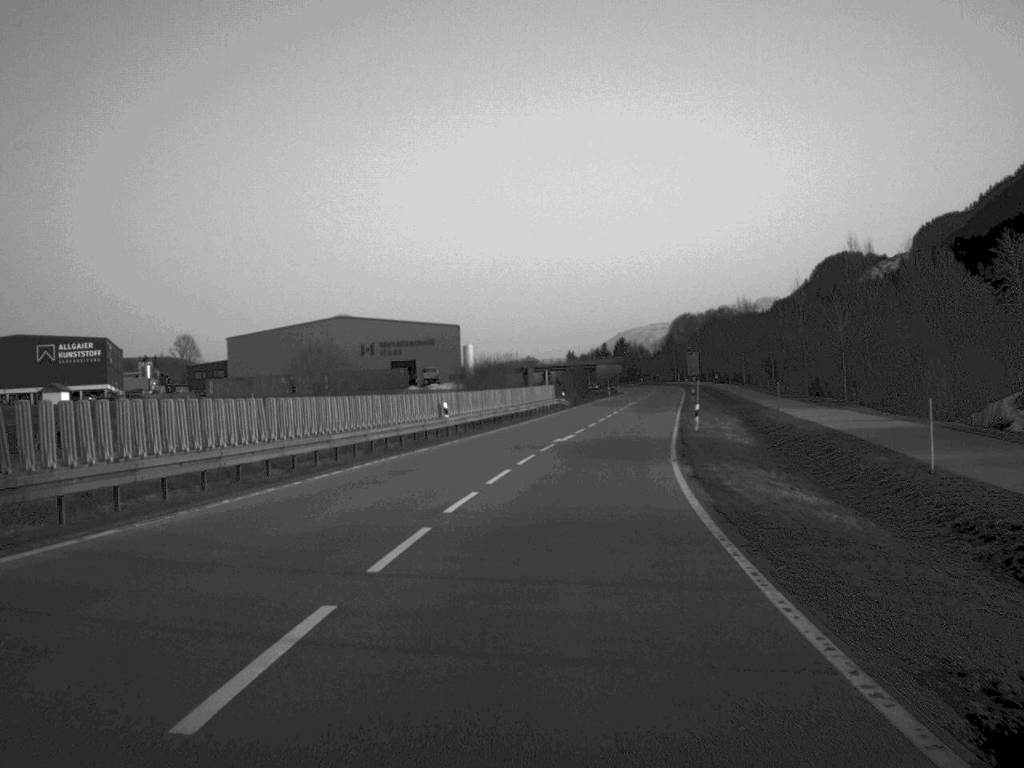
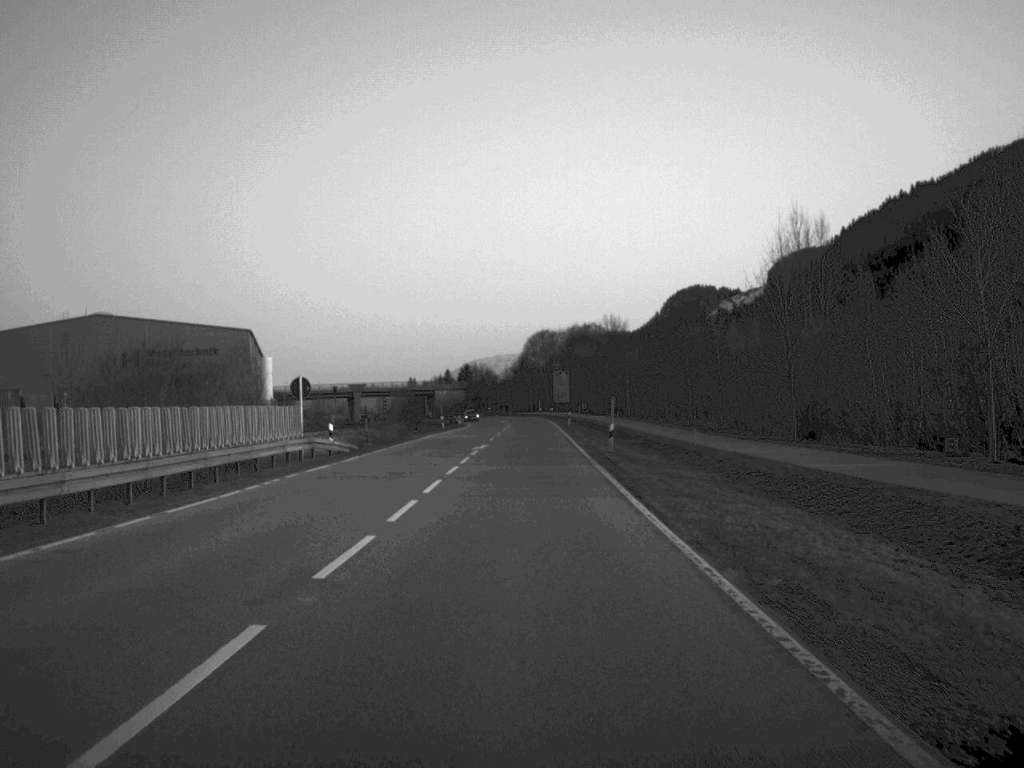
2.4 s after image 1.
(+3.7, +48.2) m; +7°
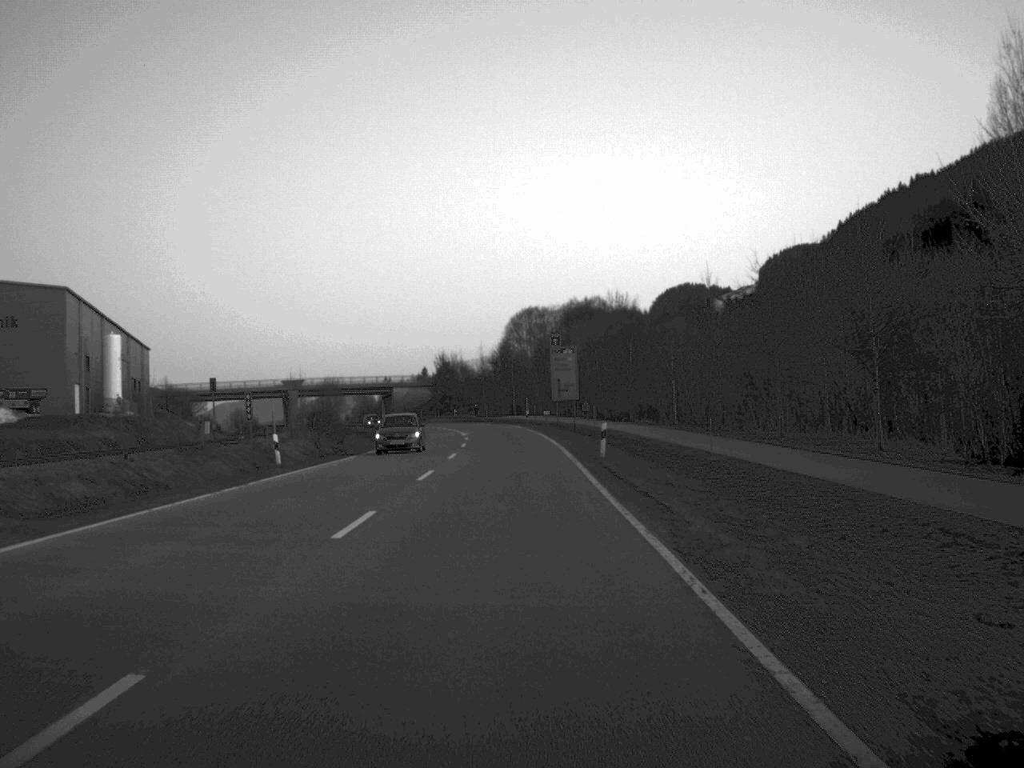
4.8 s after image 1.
(+0.5, +56.3) m; +1°
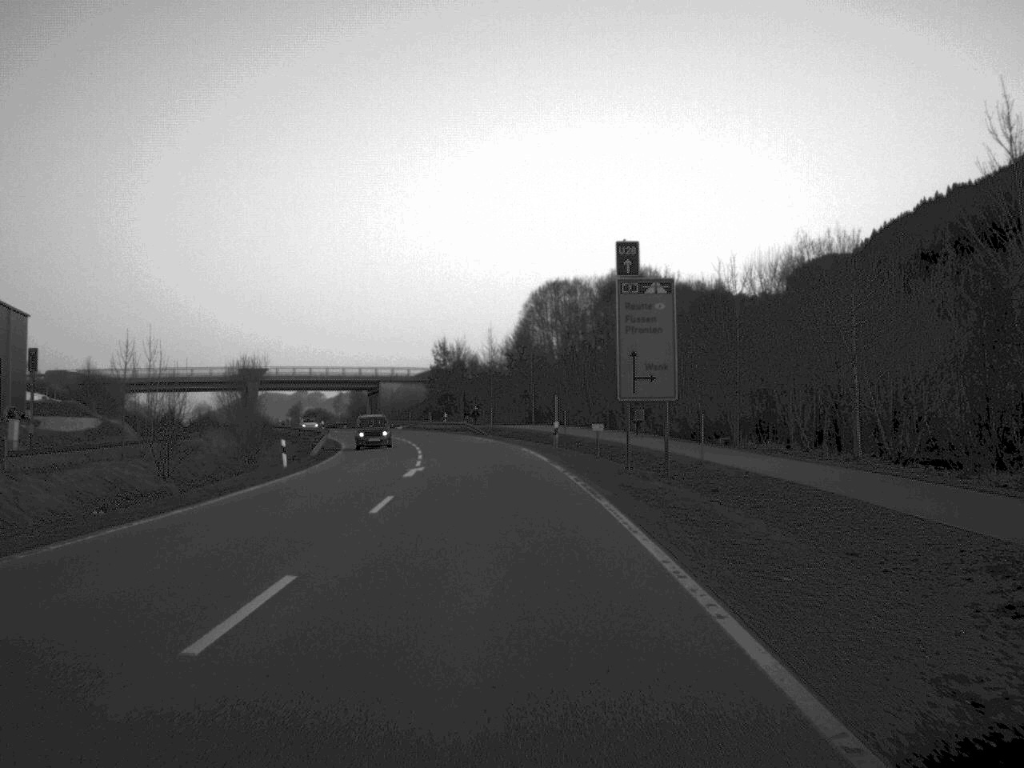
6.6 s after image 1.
(-0.2, +43.0) m; -1°
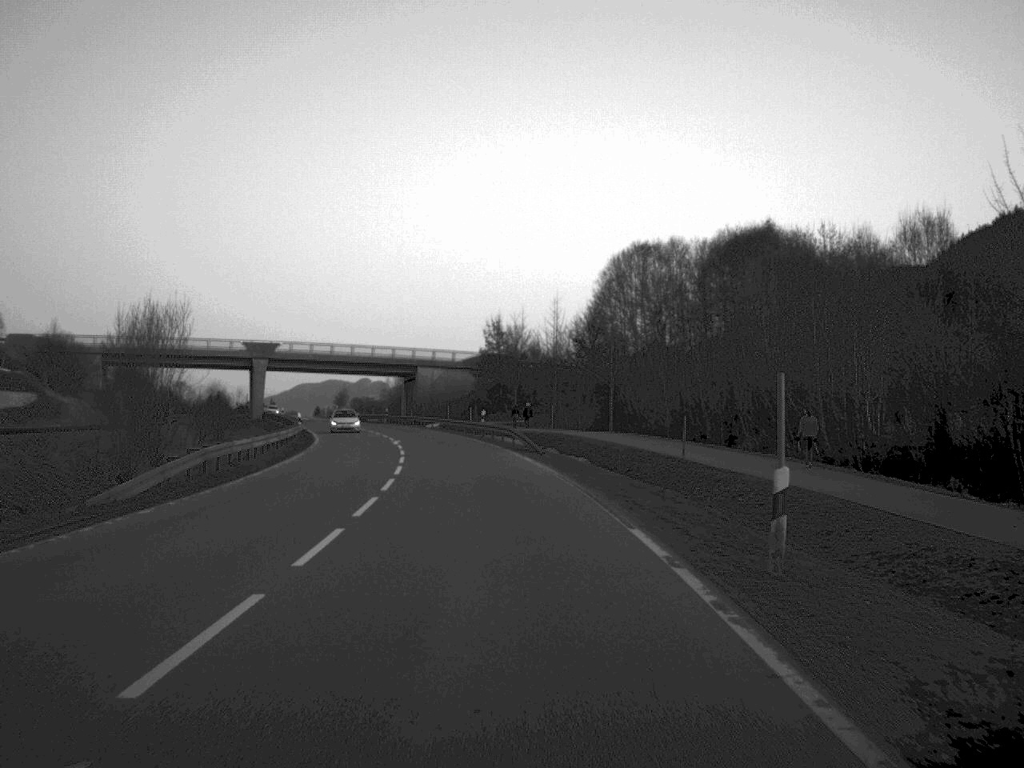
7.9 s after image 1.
(-0.7, +30.8) m; -3°
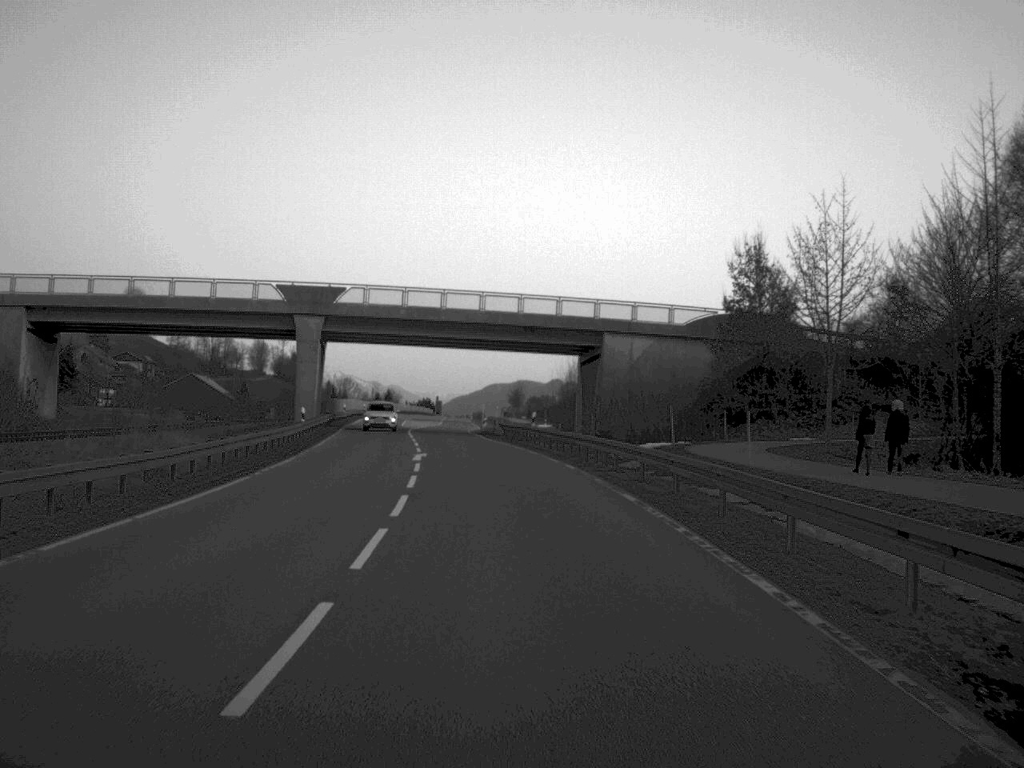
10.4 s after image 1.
(-4.6, +60.3) m; -8°
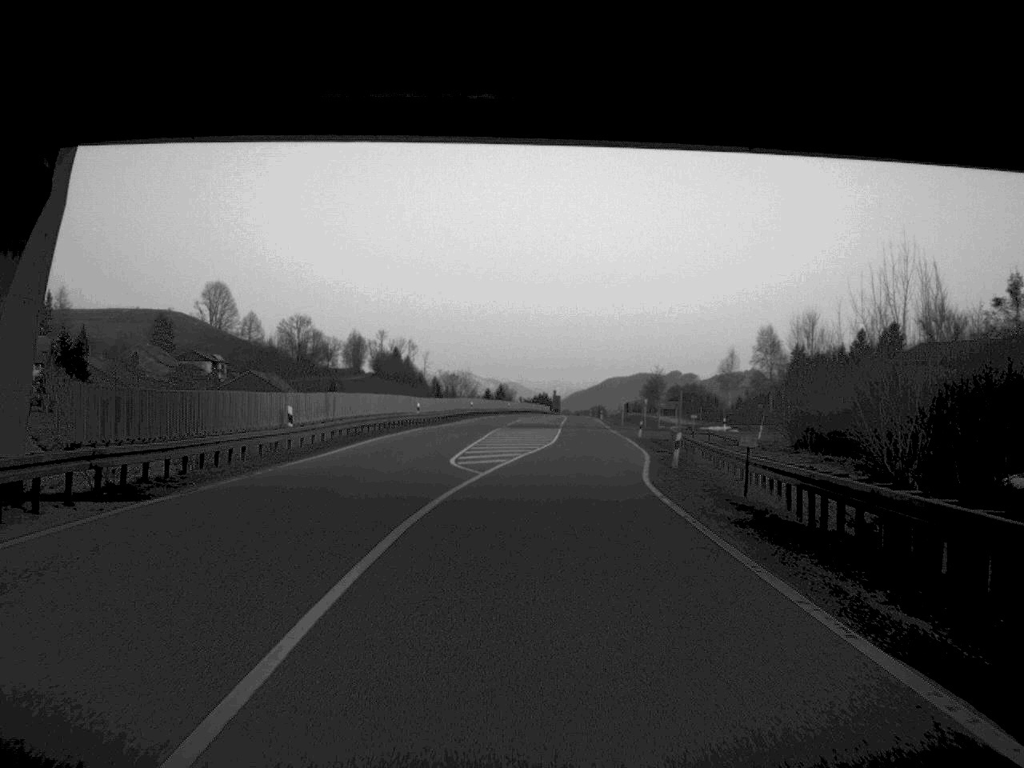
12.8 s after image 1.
(-3.7, +59.8) m; -5°
